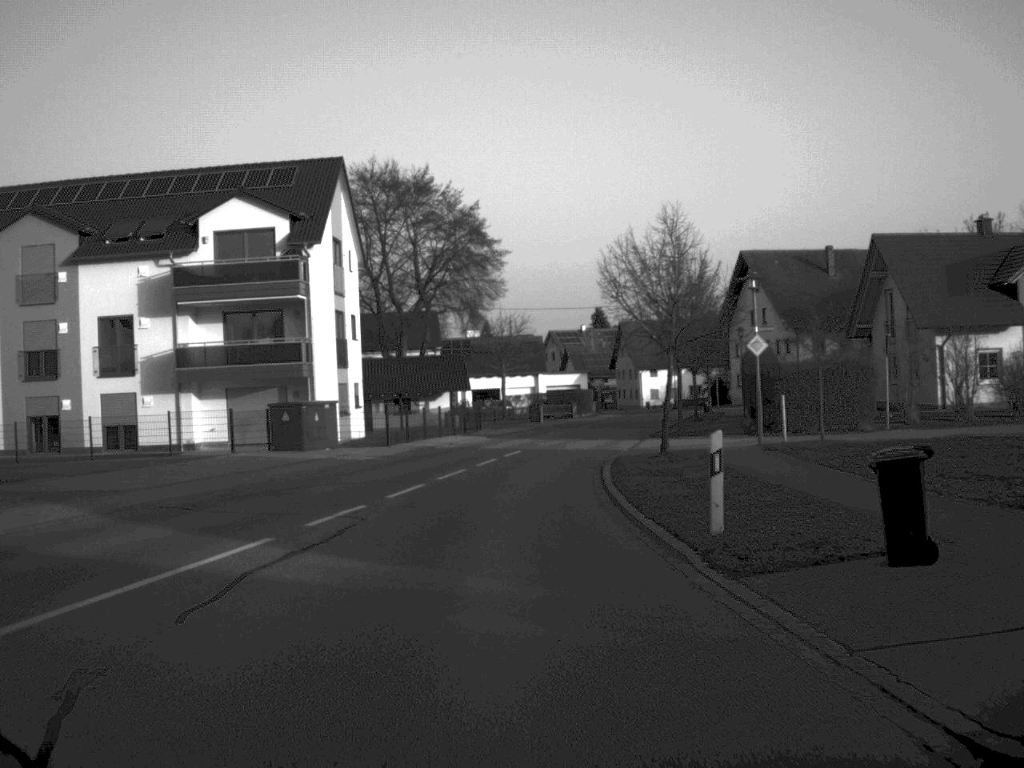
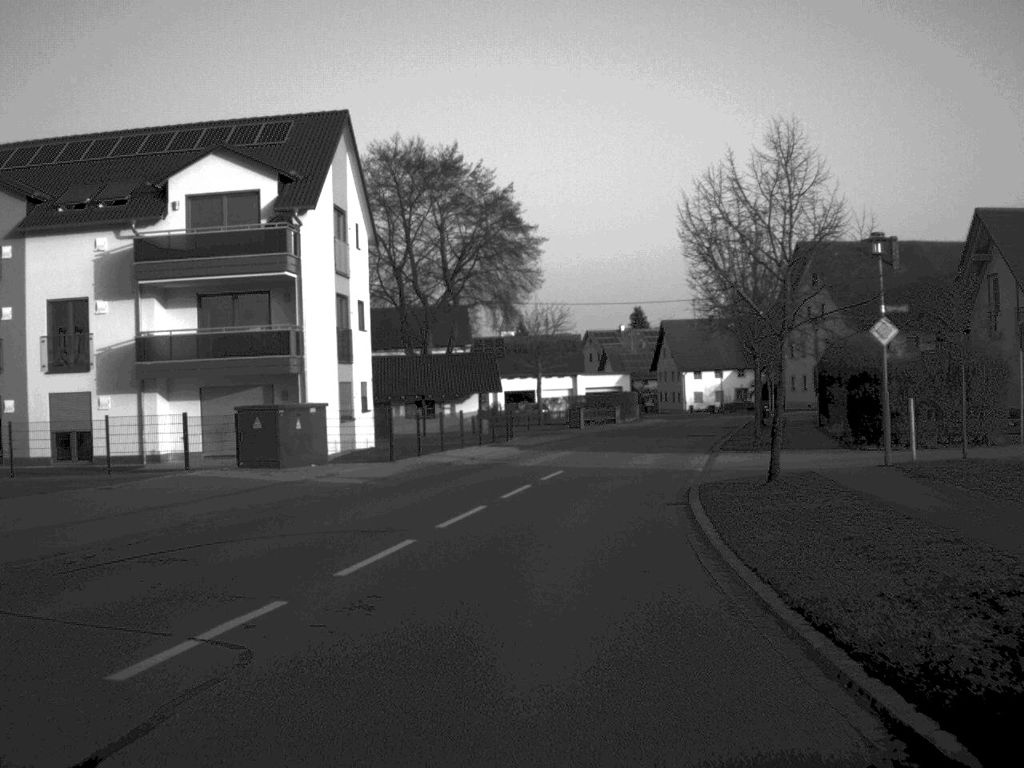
(-0.1, +8.8) m; -1°
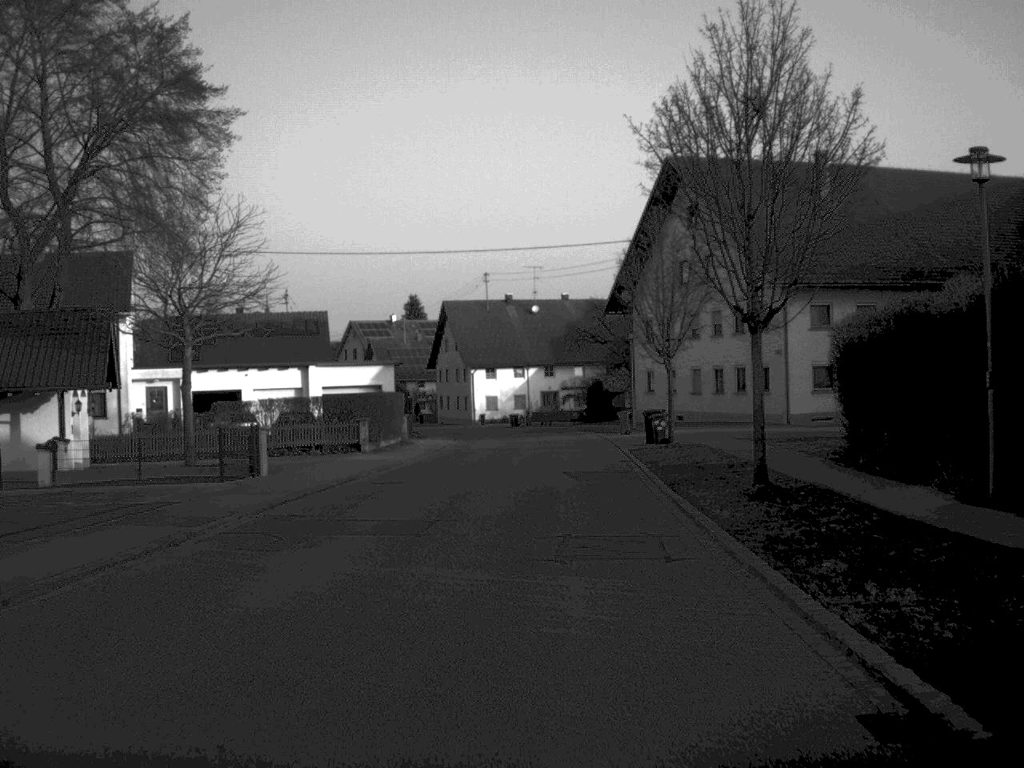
(+3.6, +38.0) m; +10°
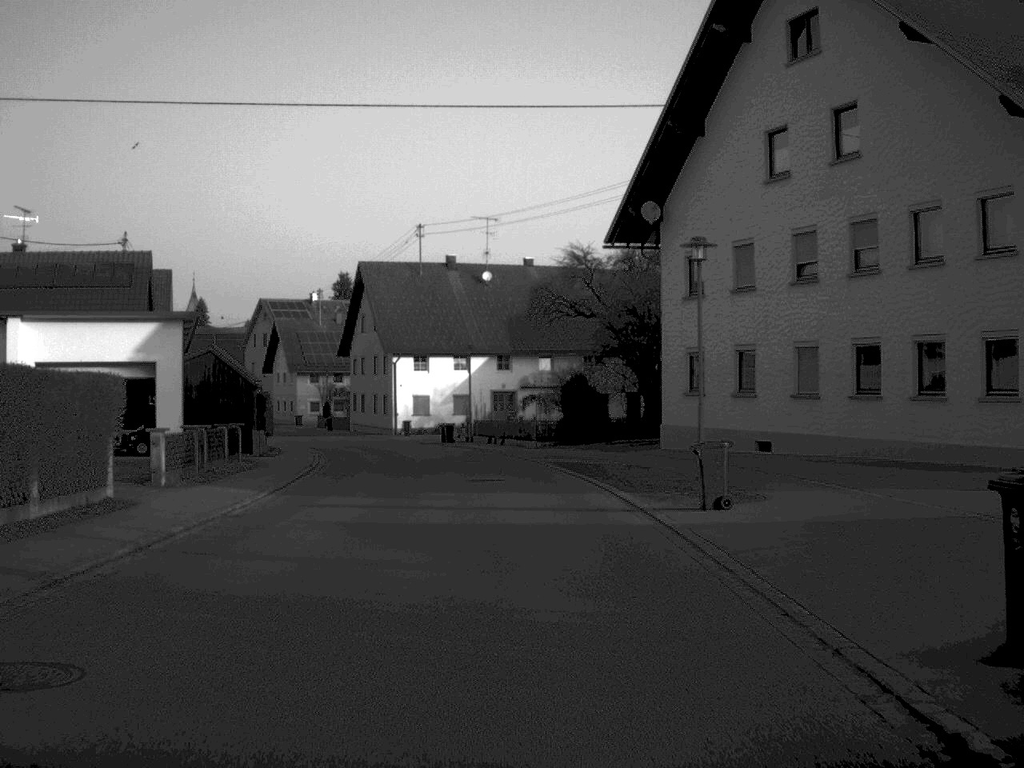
(+0.7, +32.8) m; +2°
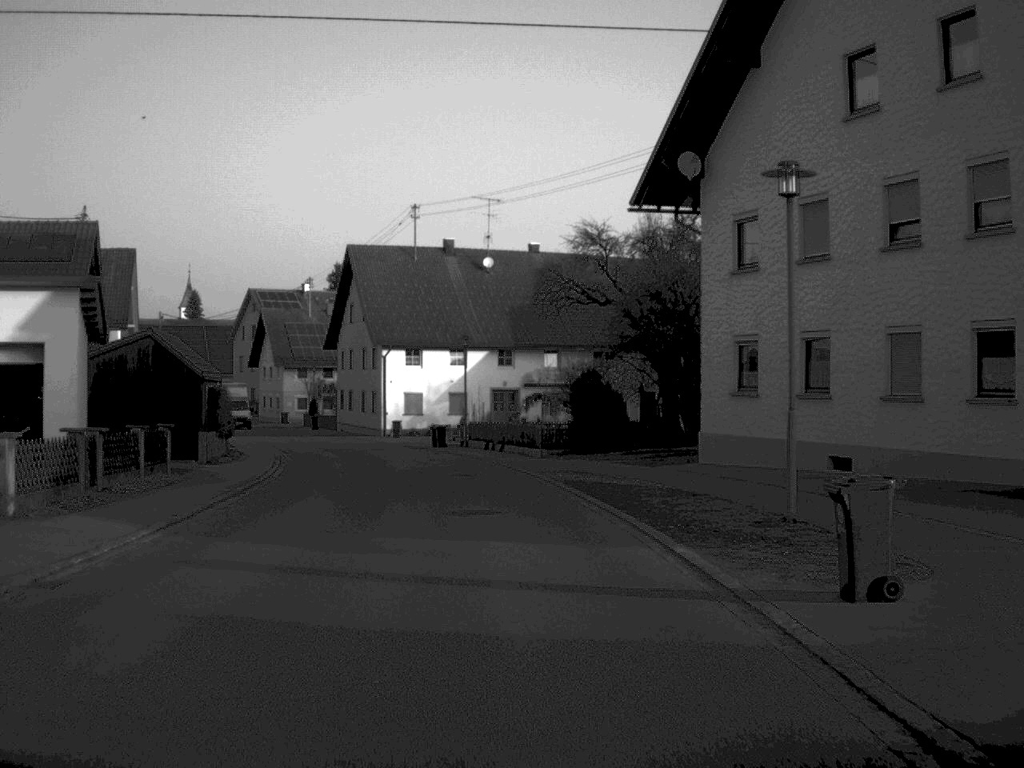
(0.0, +7.7) m; 0°
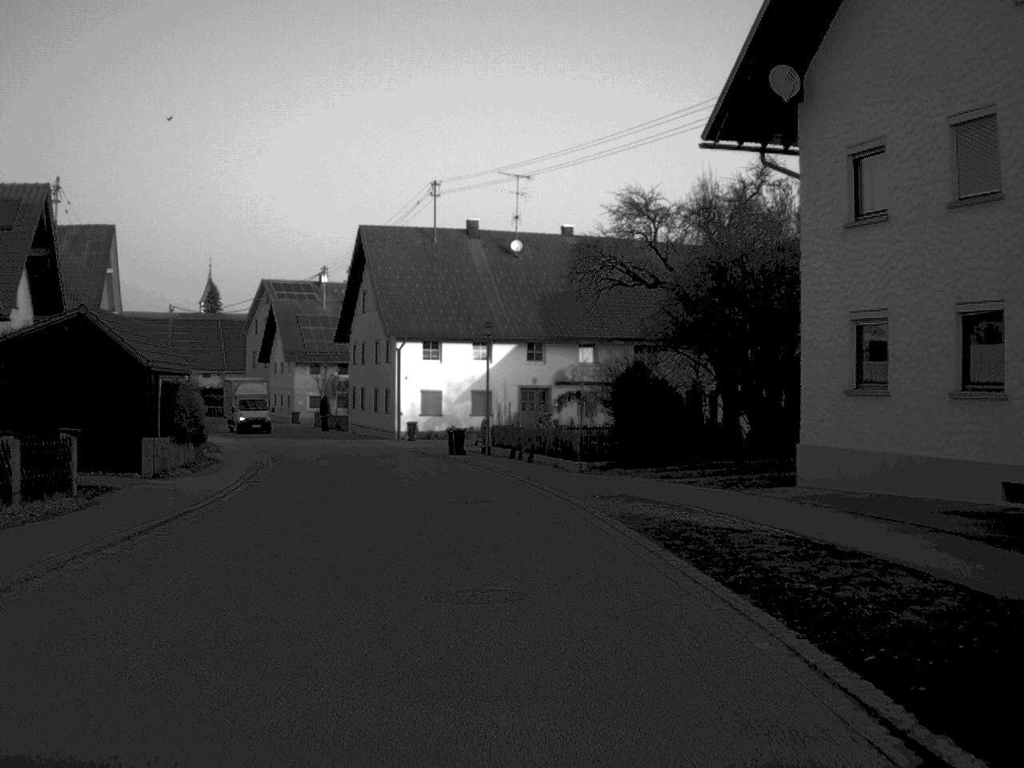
(-0.1, +8.0) m; -1°
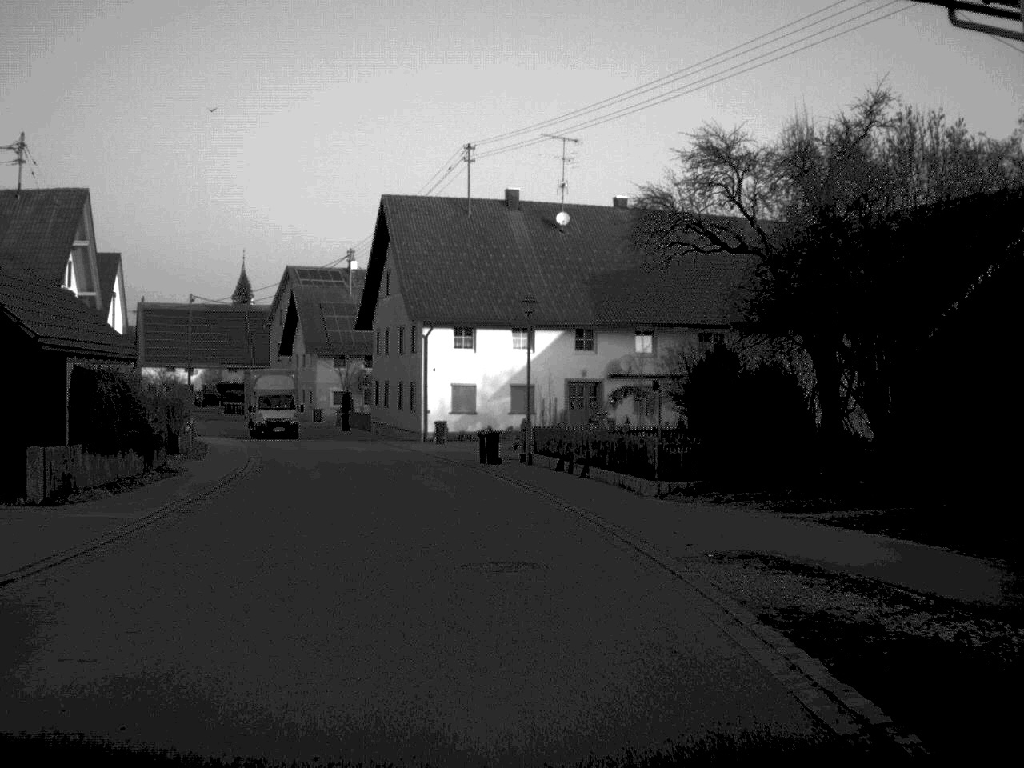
(-0.1, +9.0) m; -2°
